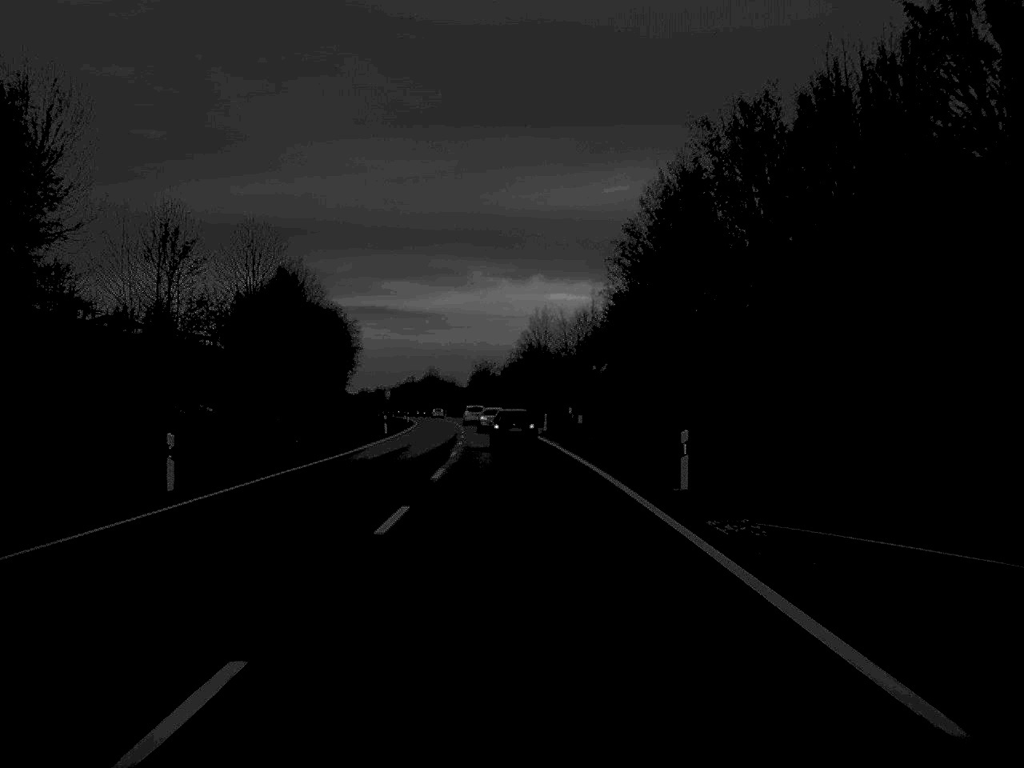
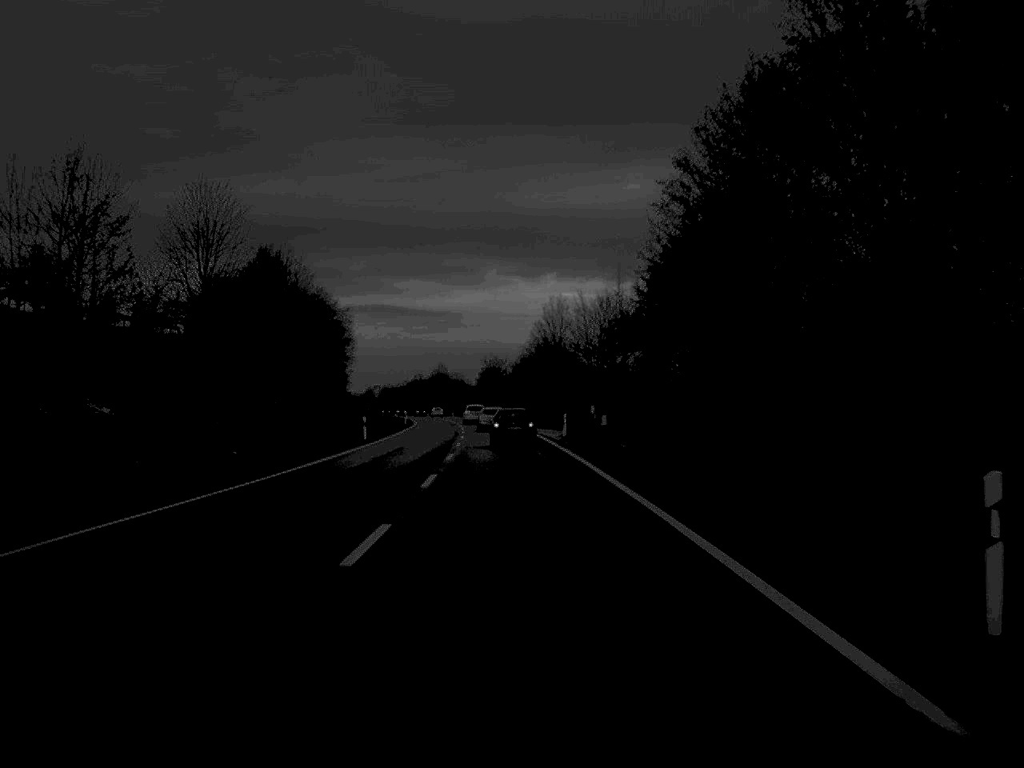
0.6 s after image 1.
(-0.1, +15.1) m; -1°
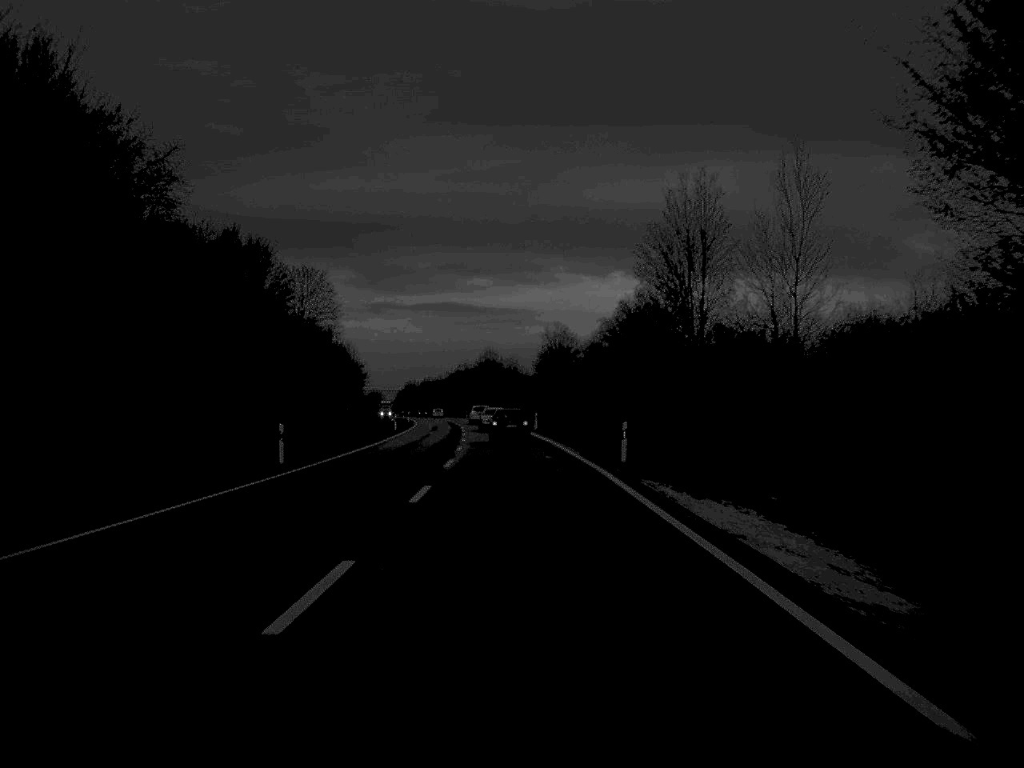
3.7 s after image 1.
(-1.9, +75.9) m; -3°
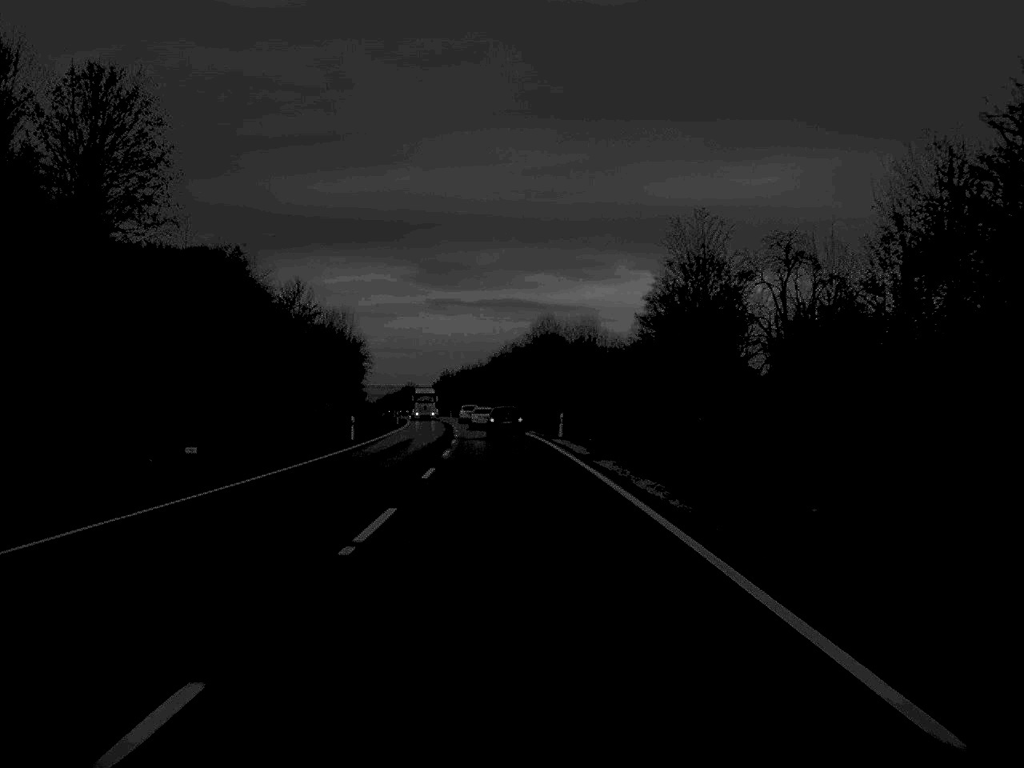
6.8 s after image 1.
(-1.9, +77.8) m; -3°
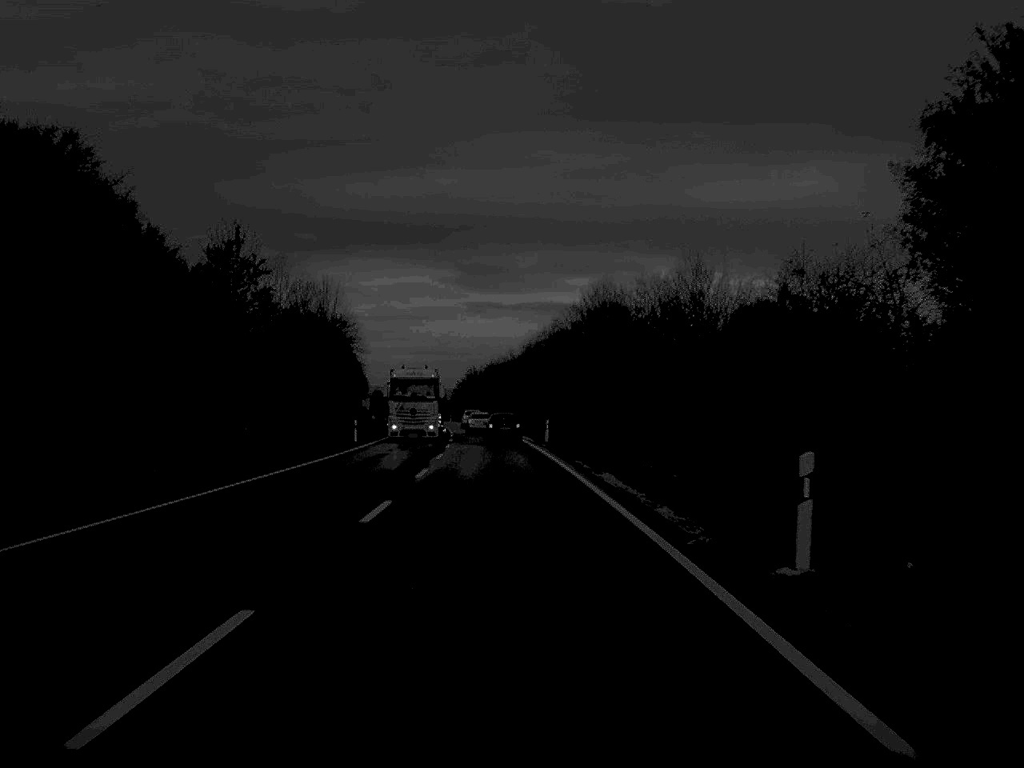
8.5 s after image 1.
(-0.6, +45.5) m; -2°
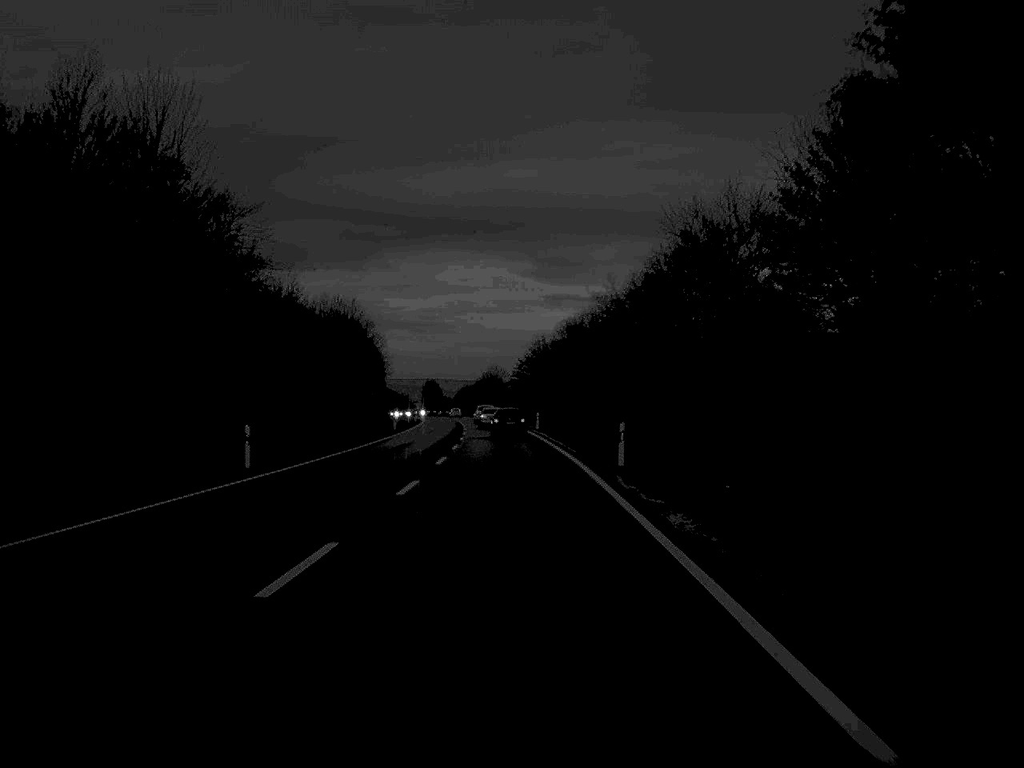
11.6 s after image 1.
(-2.4, +79.4) m; -3°
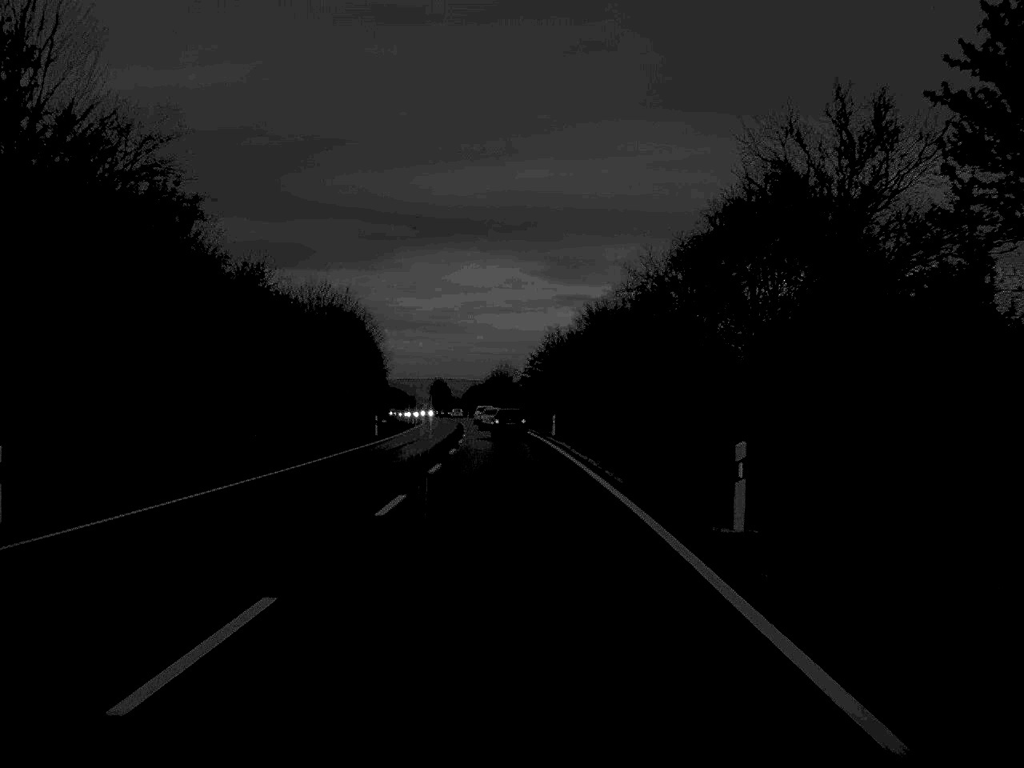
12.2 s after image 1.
(-0.1, +16.1) m; -1°
